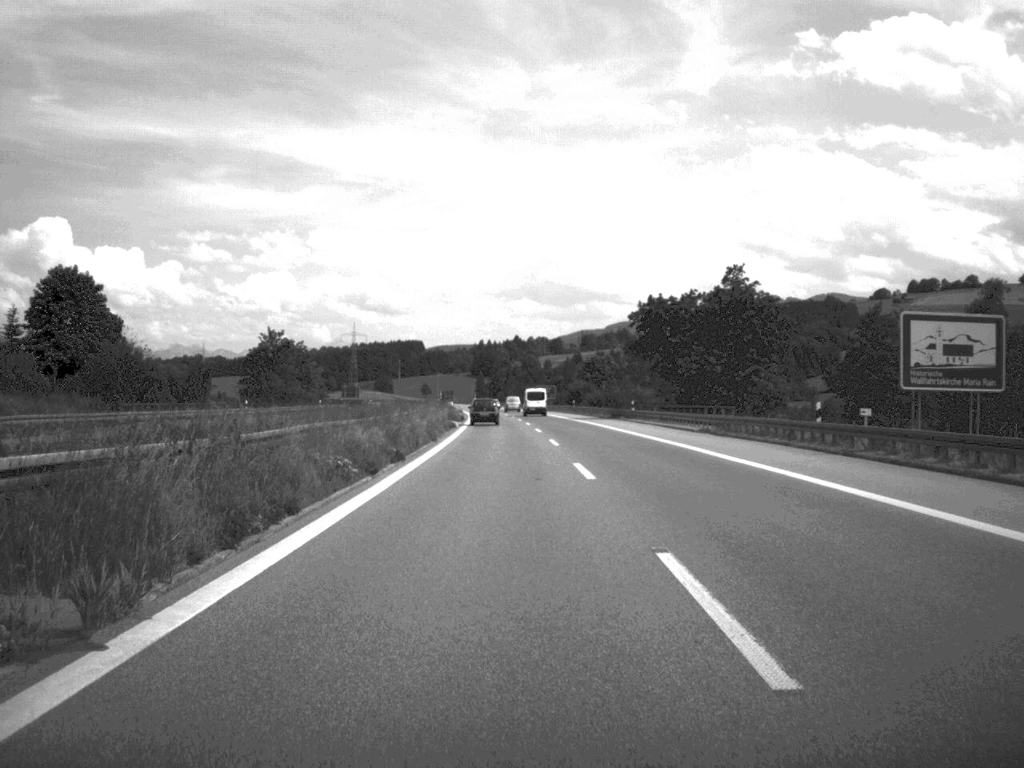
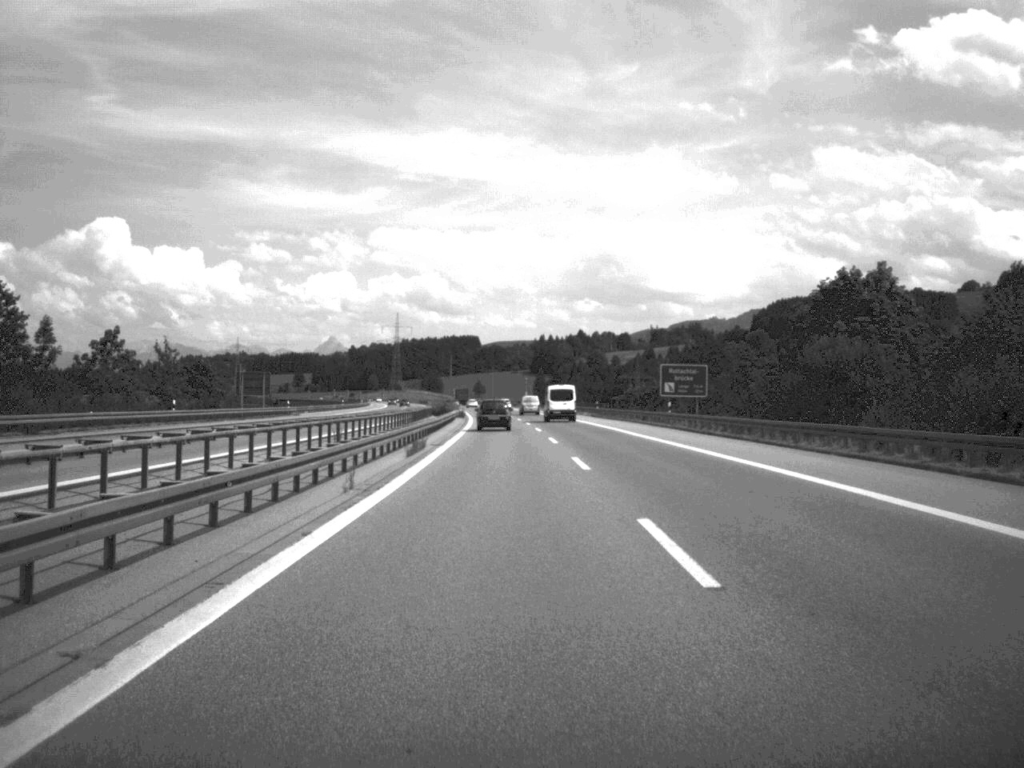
(-2.9, +119.8) m; -3°
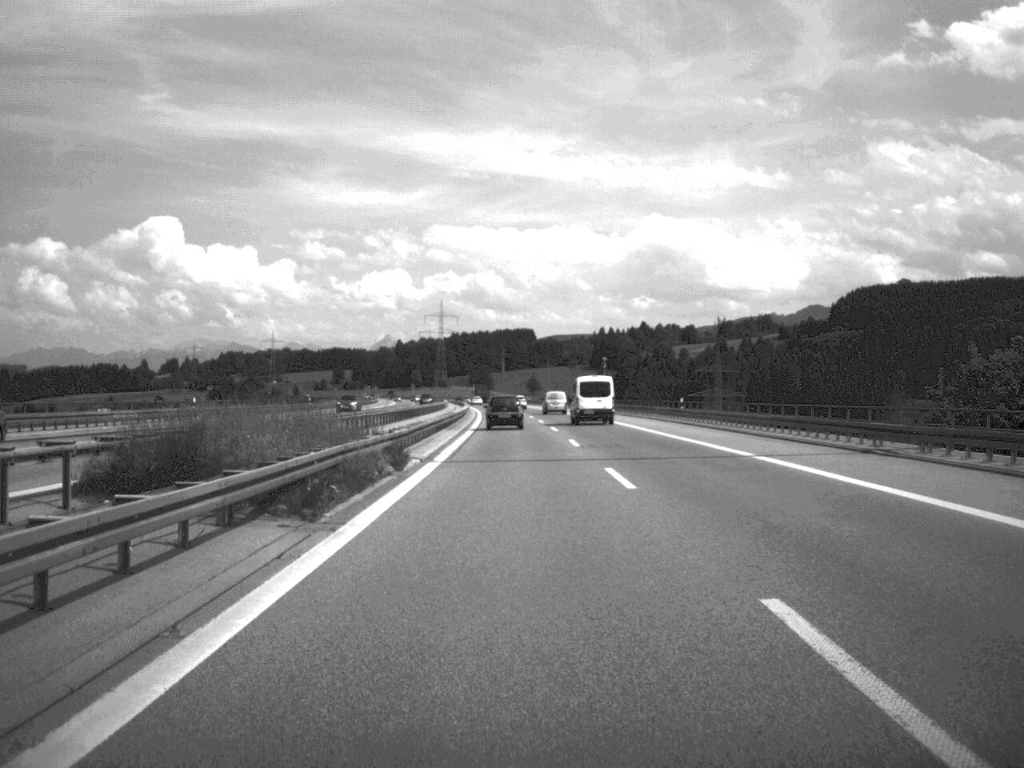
(-2.1, +95.0) m; -3°
